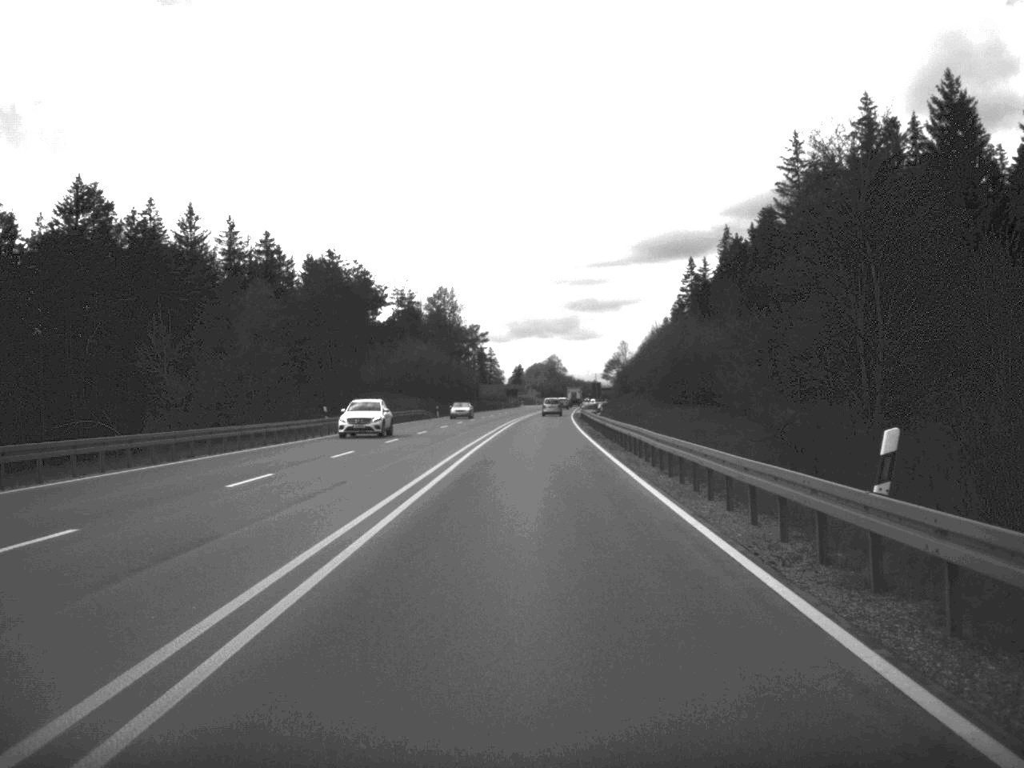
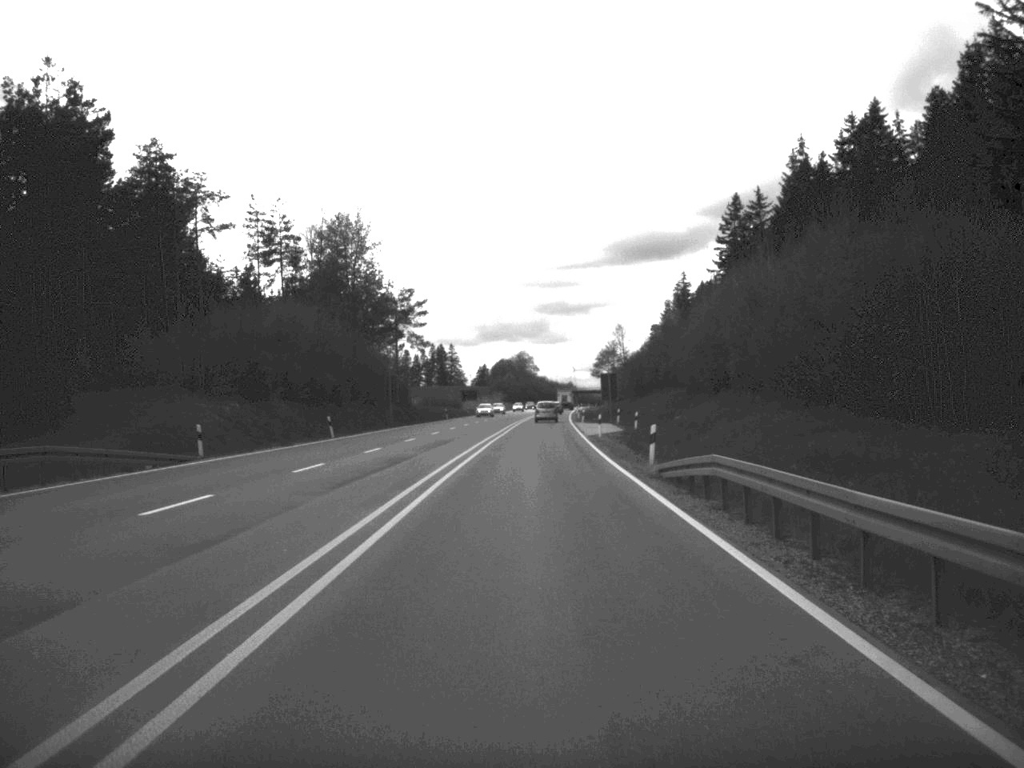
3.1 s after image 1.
(+0.7, +76.6) m; +1°
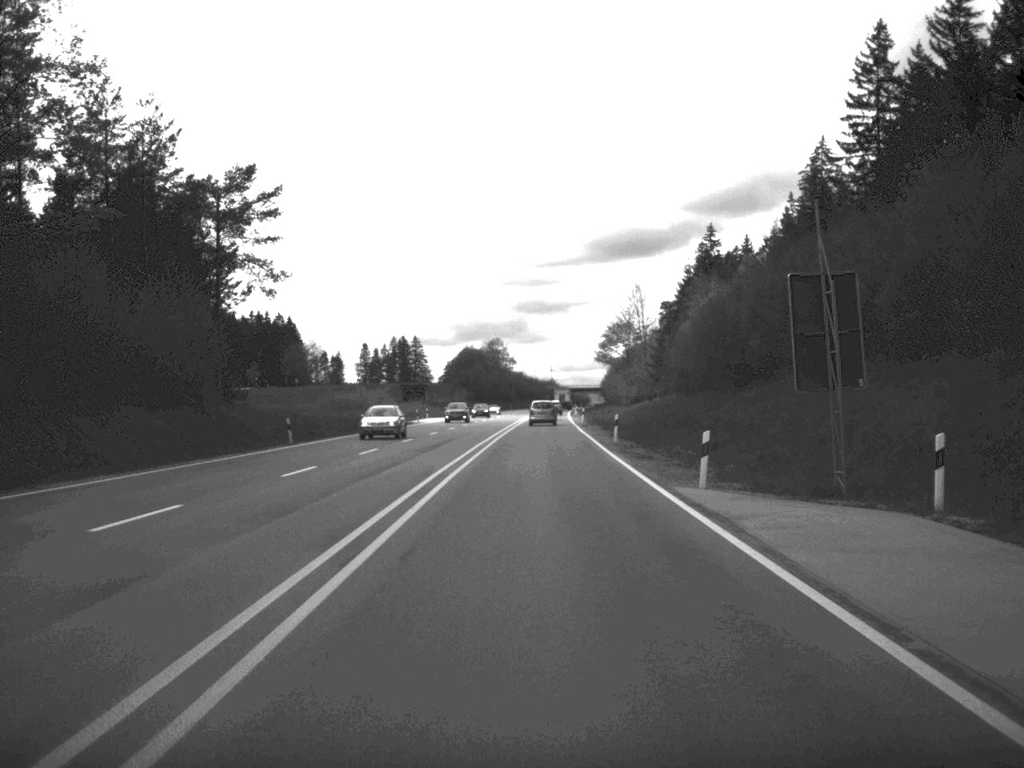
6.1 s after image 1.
(+0.5, +73.5) m; +1°
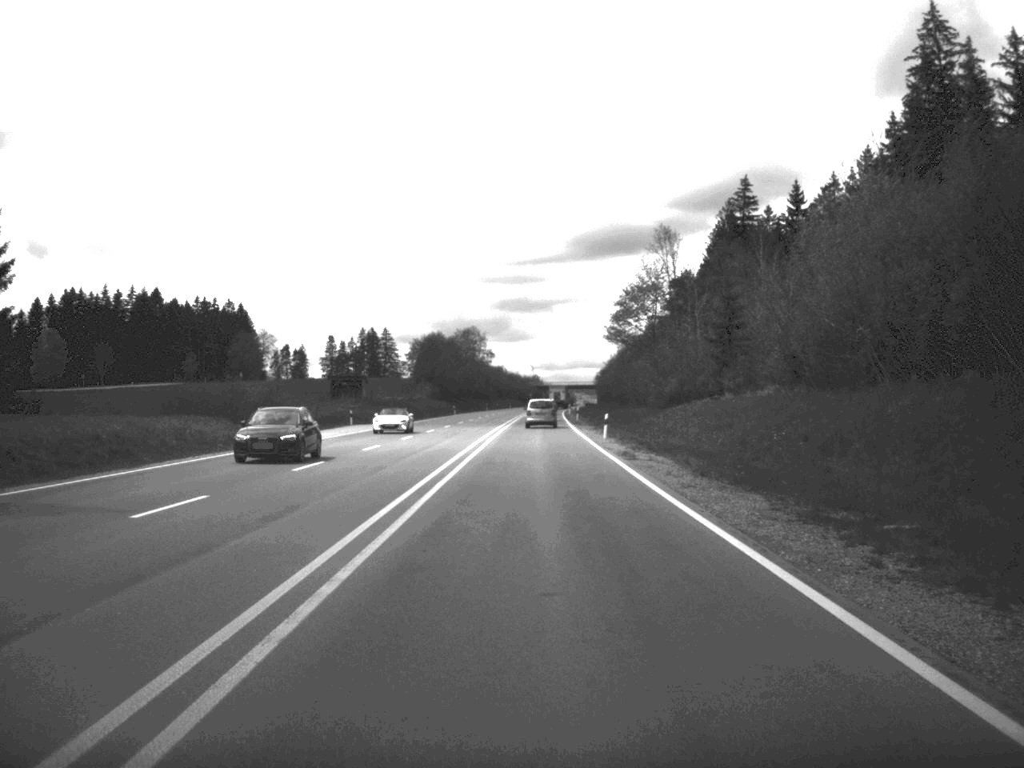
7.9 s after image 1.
(+0.3, +45.7) m; +1°
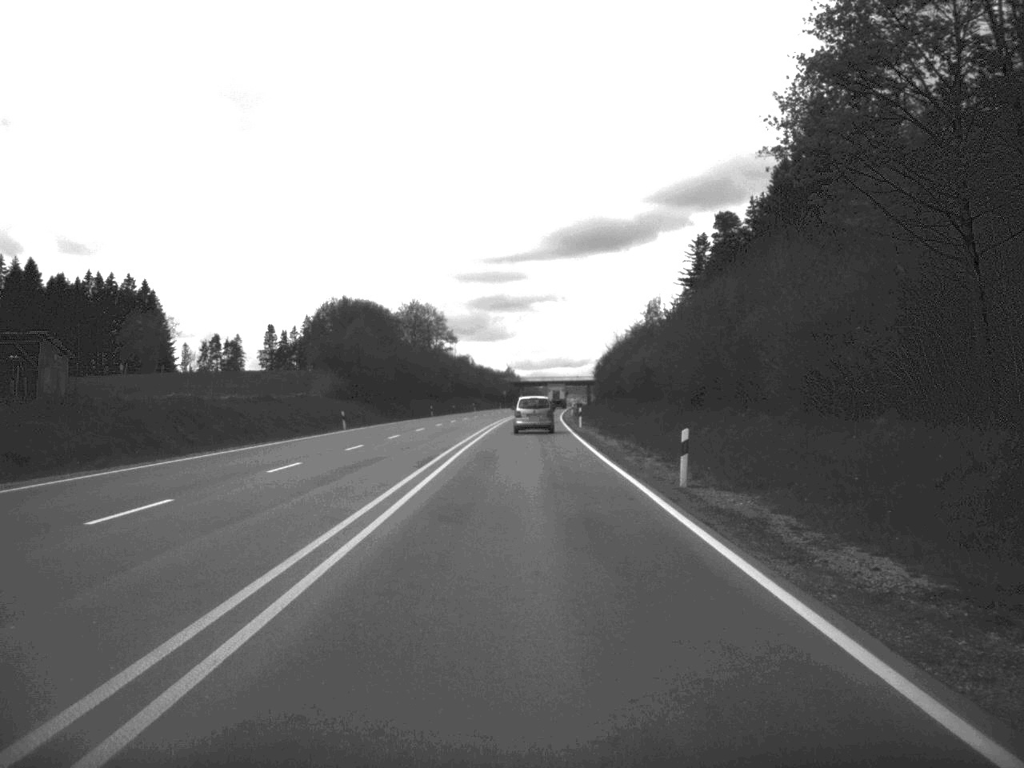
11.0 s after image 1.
(+0.5, +72.2) m; +1°
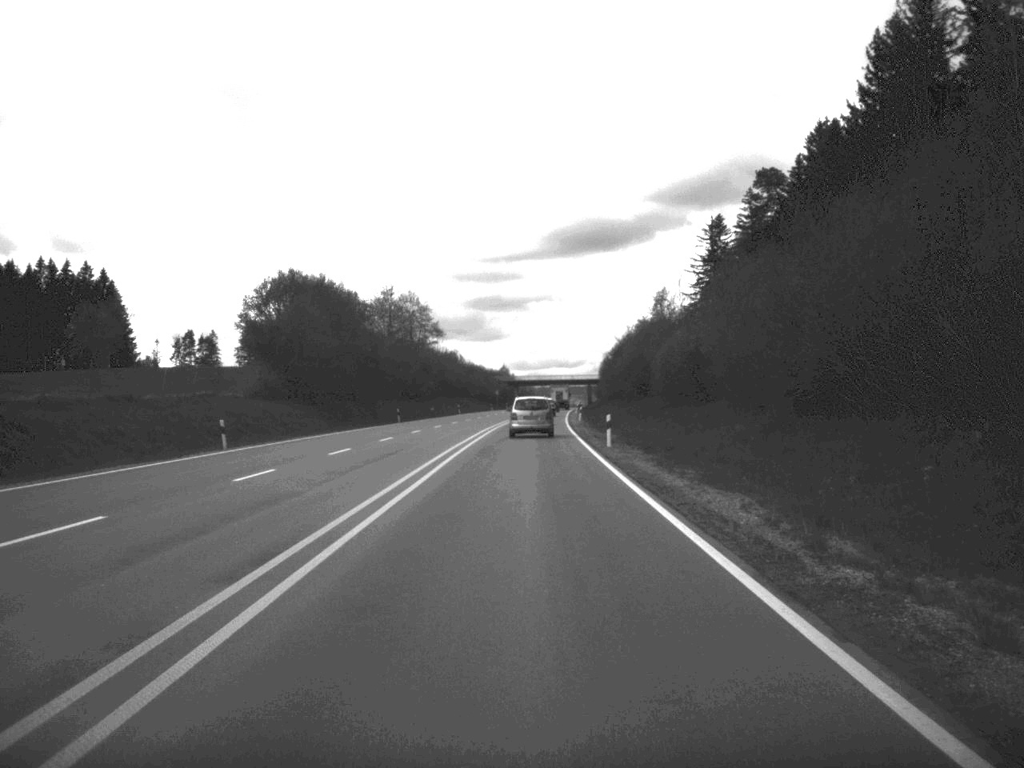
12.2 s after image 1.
(0.0, +26.6) m; 0°
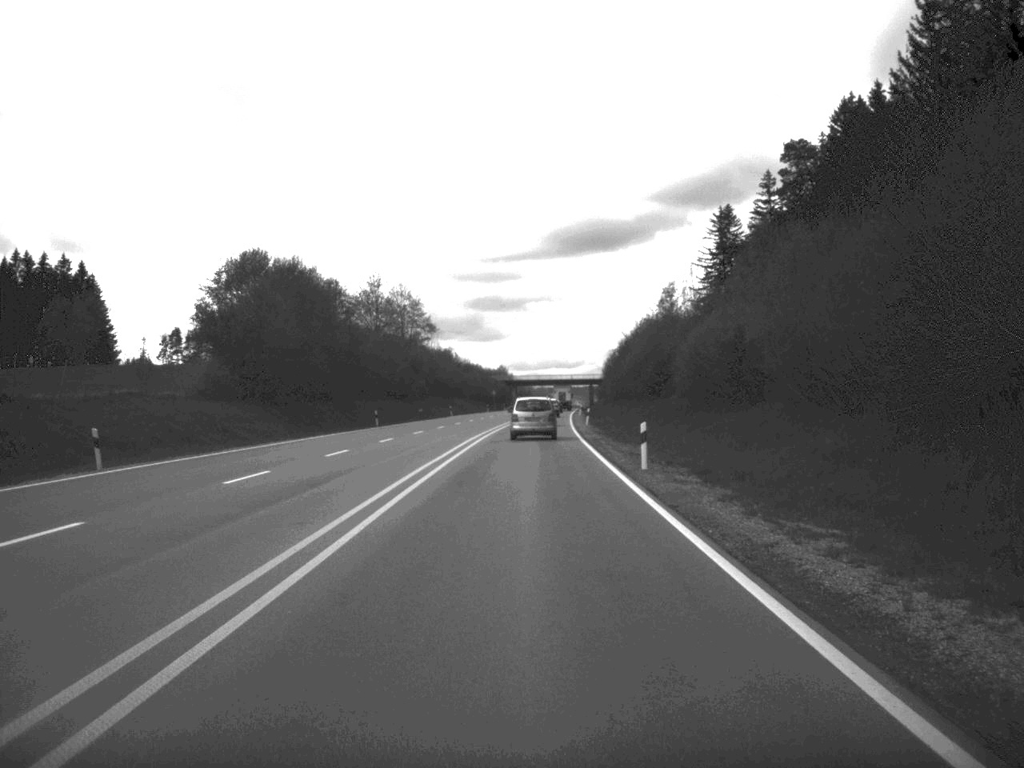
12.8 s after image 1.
(0.0, +12.7) m; 0°
